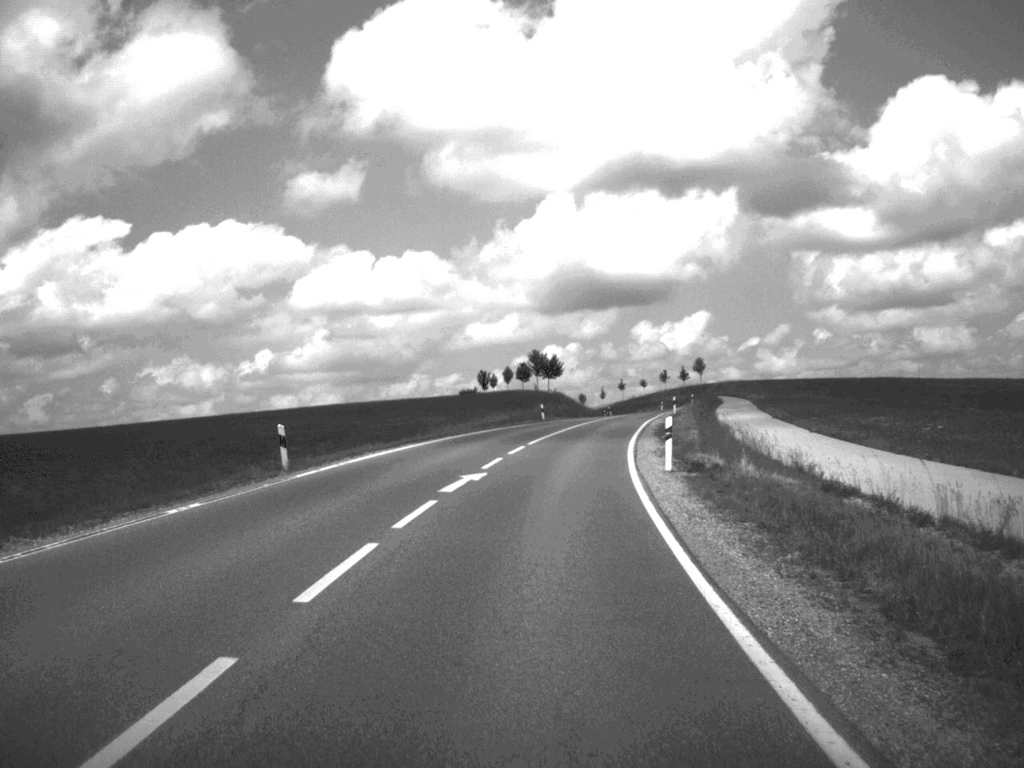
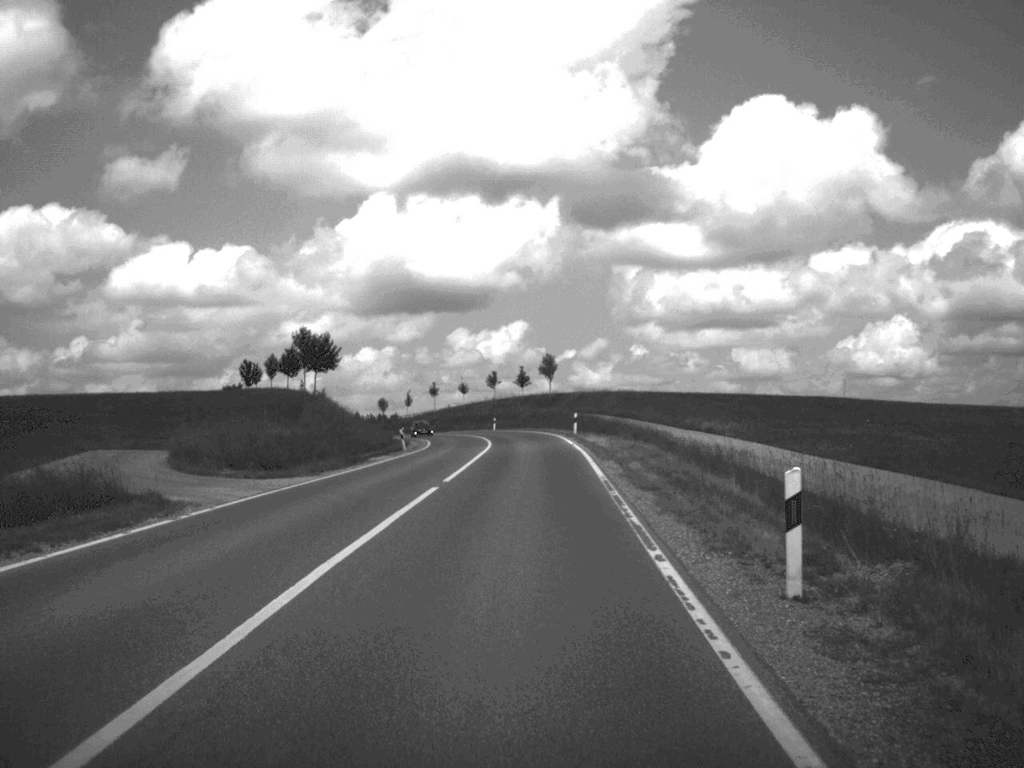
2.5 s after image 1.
(+4.9, +63.7) m; +8°
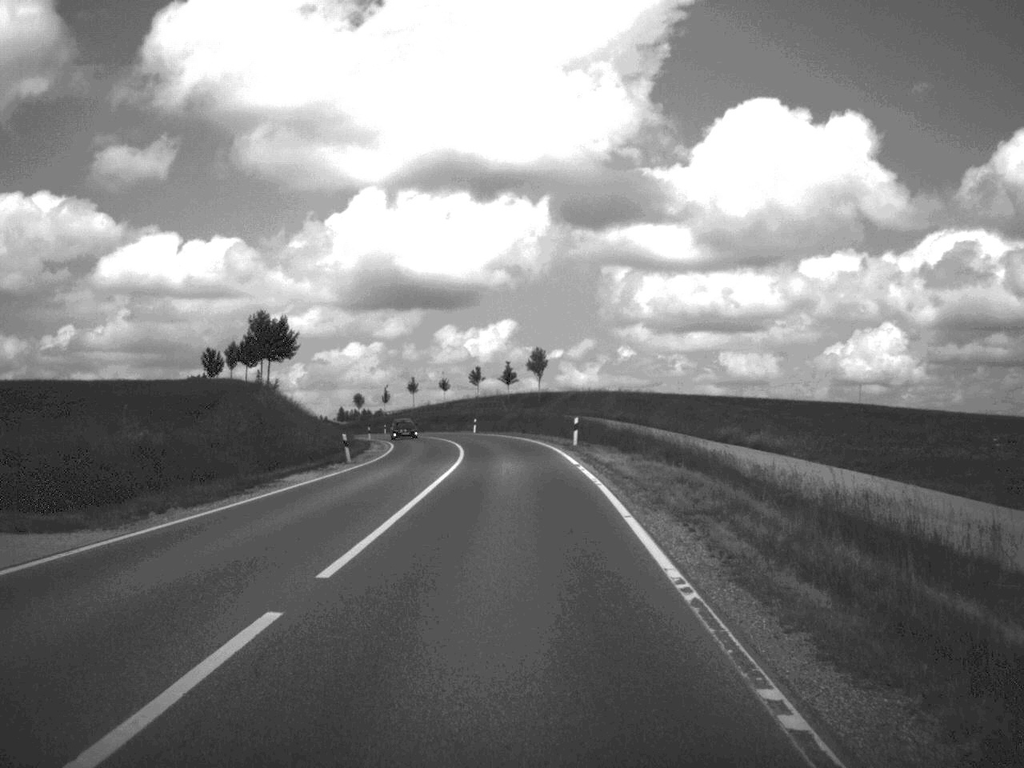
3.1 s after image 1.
(+0.1, +14.4) m; +1°
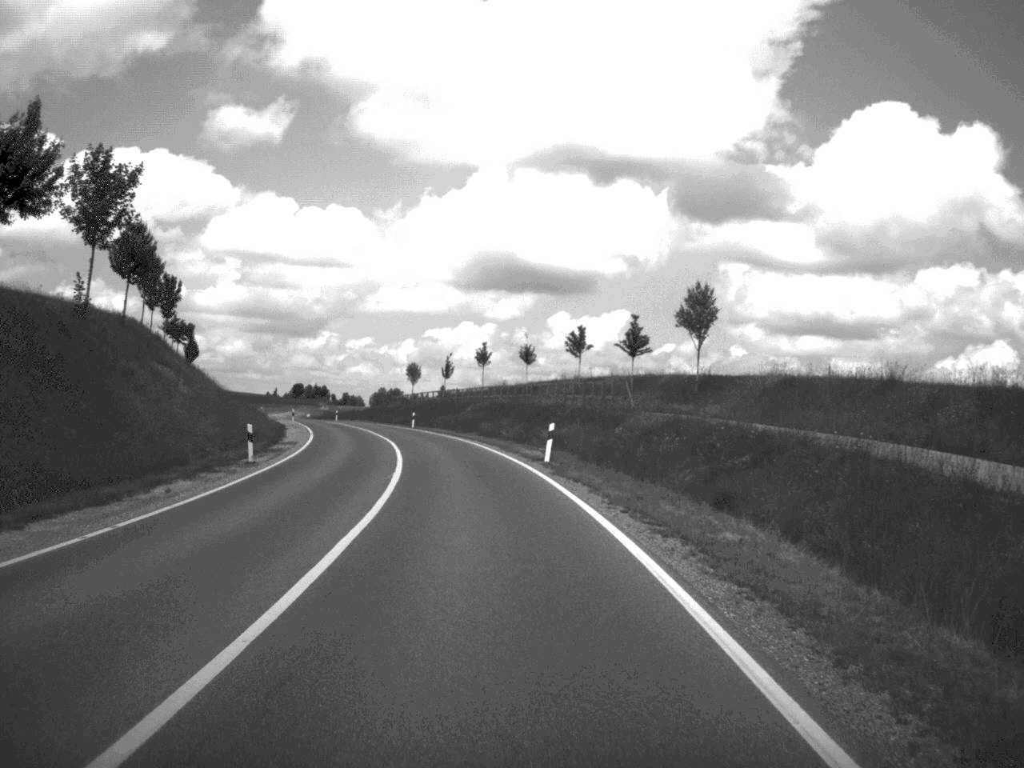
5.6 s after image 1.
(-1.6, +60.5) m; -5°
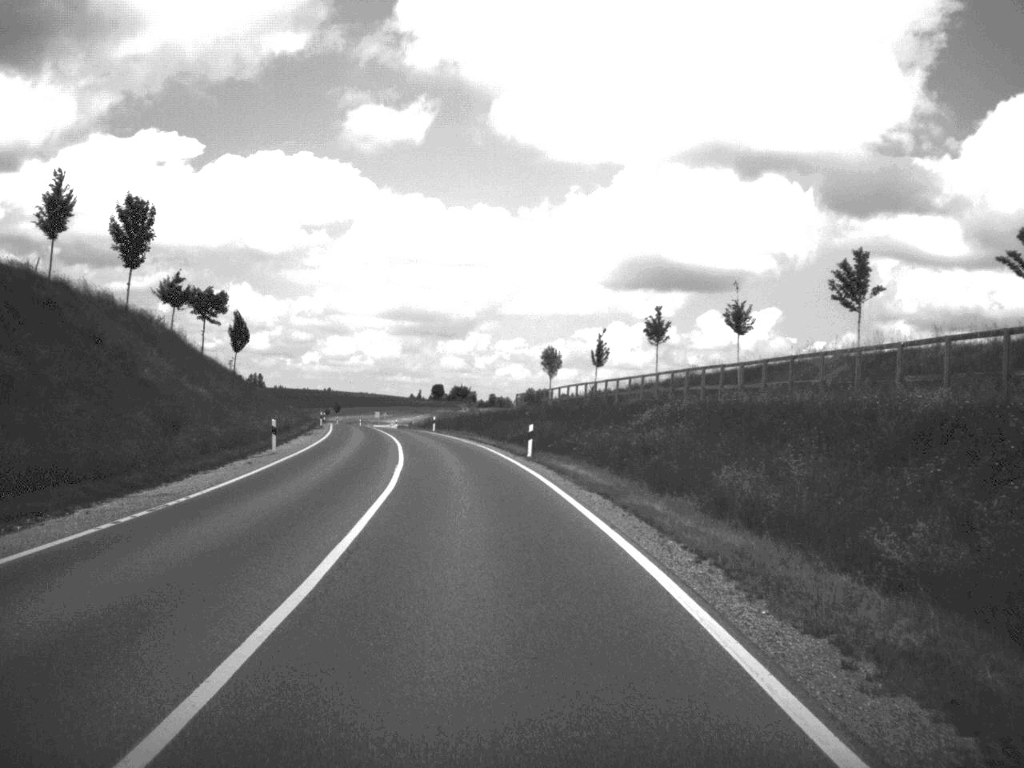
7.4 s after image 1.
(-2.8, +43.7) m; -7°
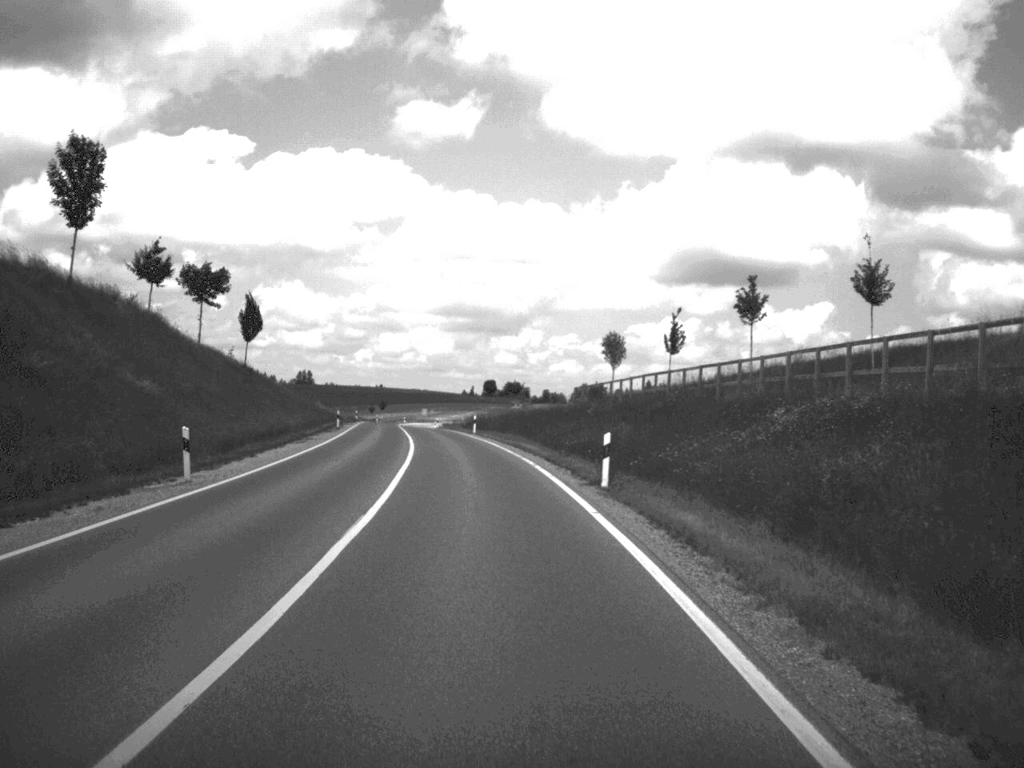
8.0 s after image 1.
(-0.3, +15.3) m; -2°
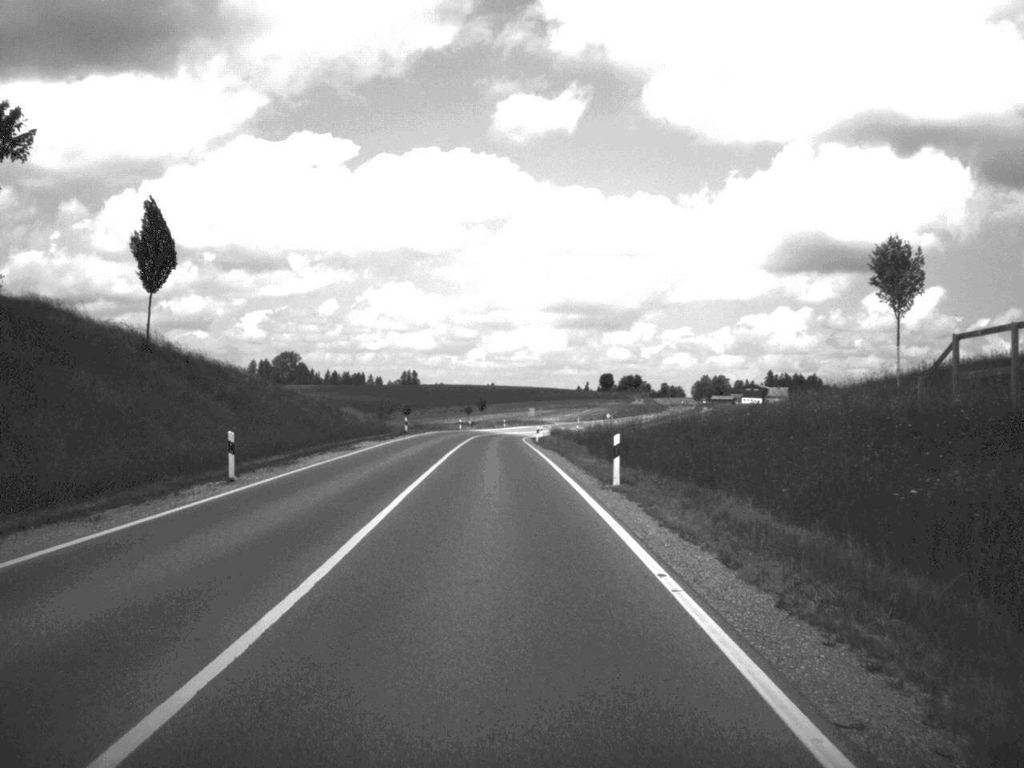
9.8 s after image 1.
(-2.4, +47.1) m; -5°
